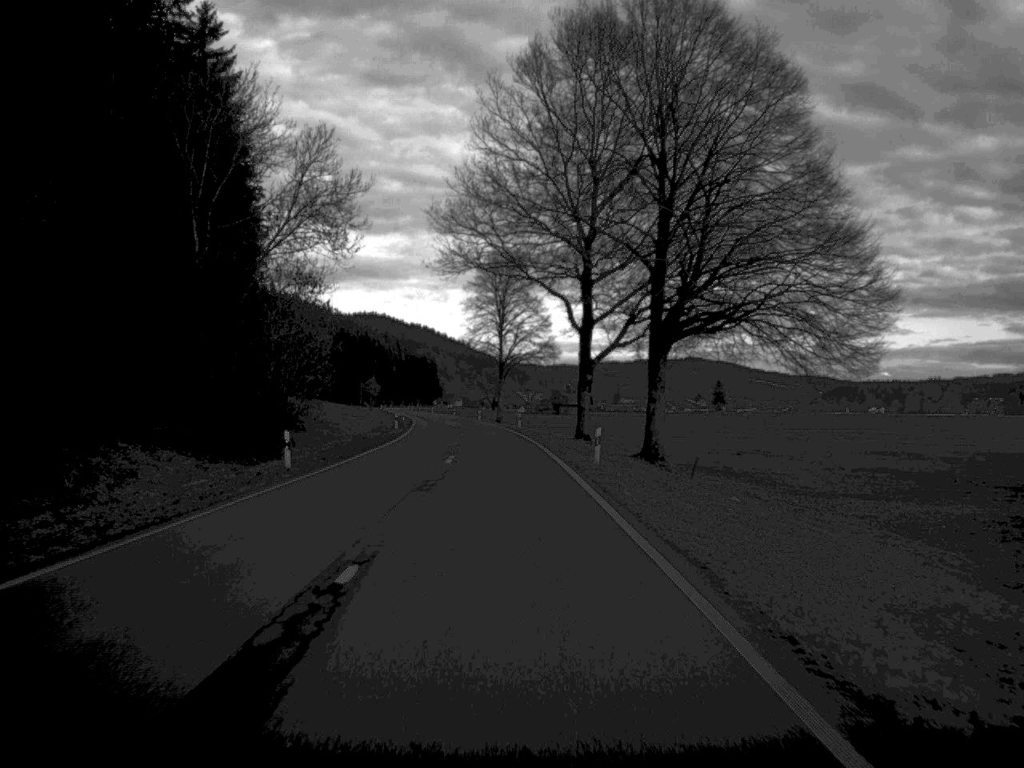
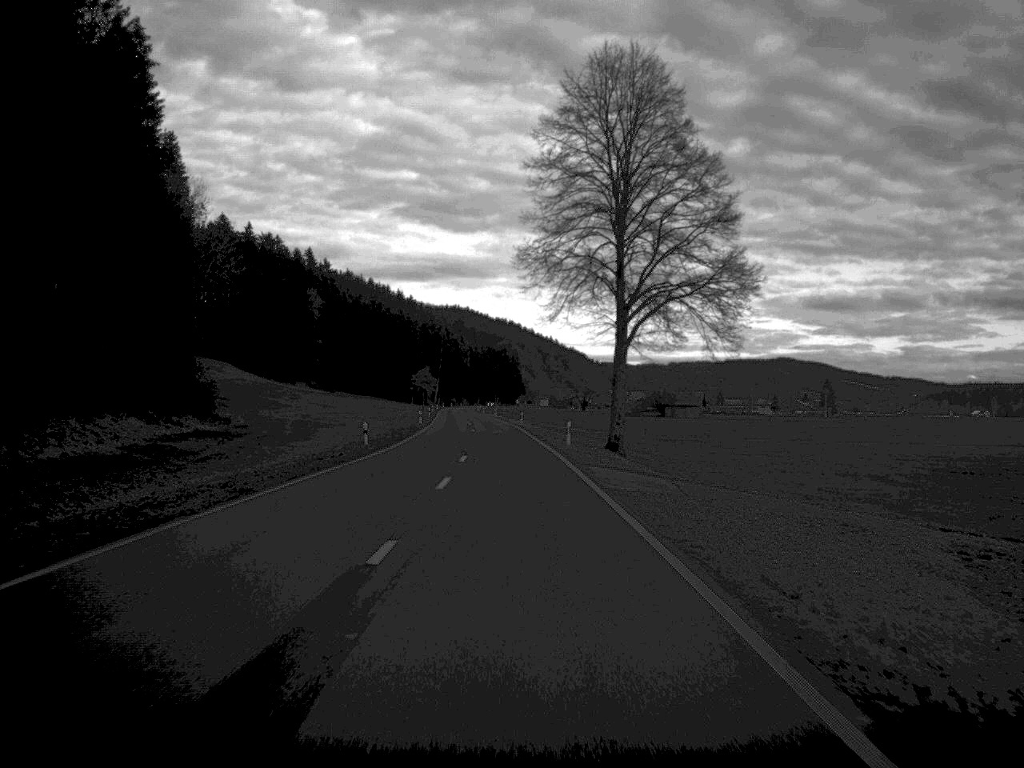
(-3.1, +82.7) m; -4°
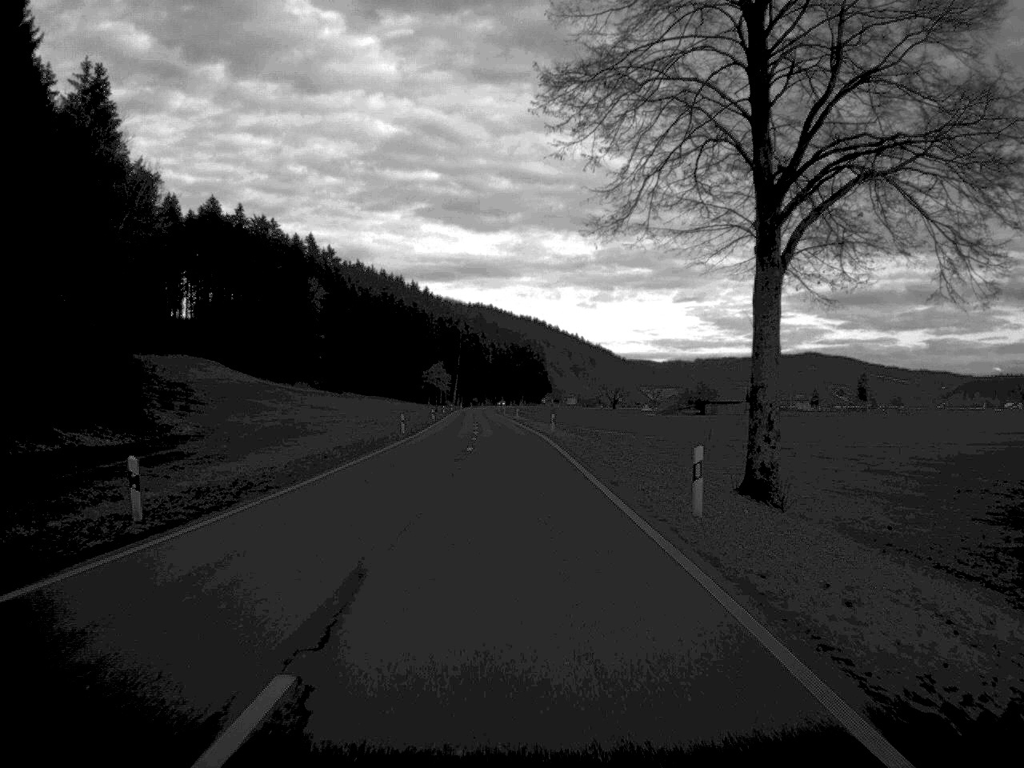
(-0.3, +32.1) m; -1°
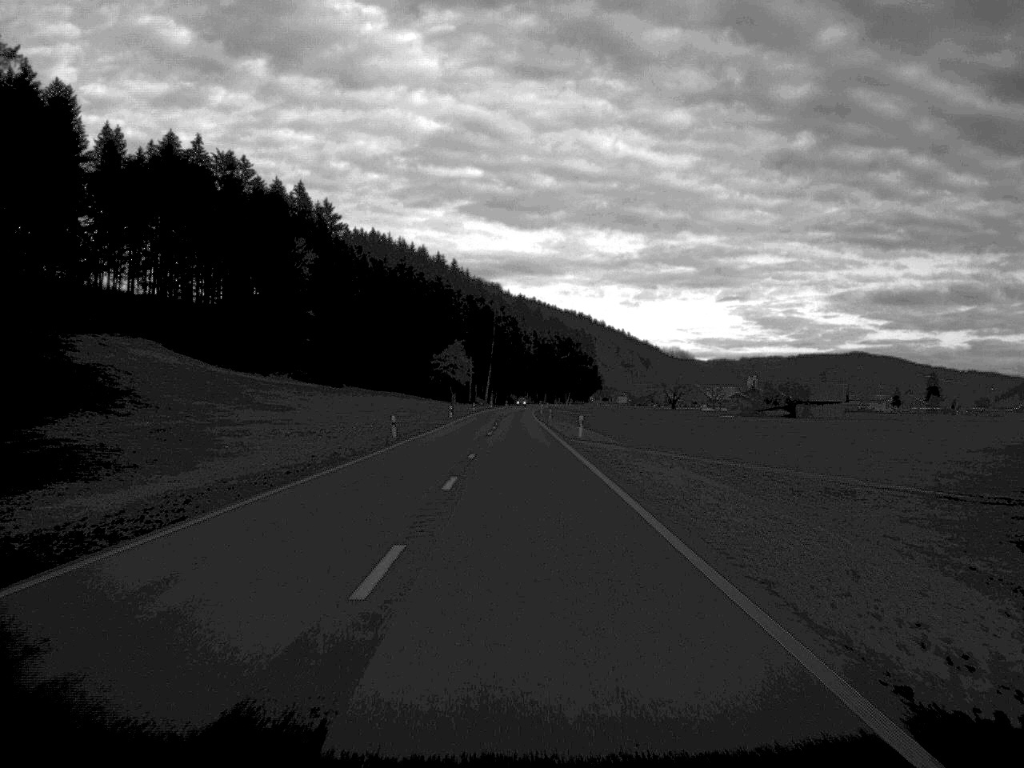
(-1.3, +66.3) m; -2°
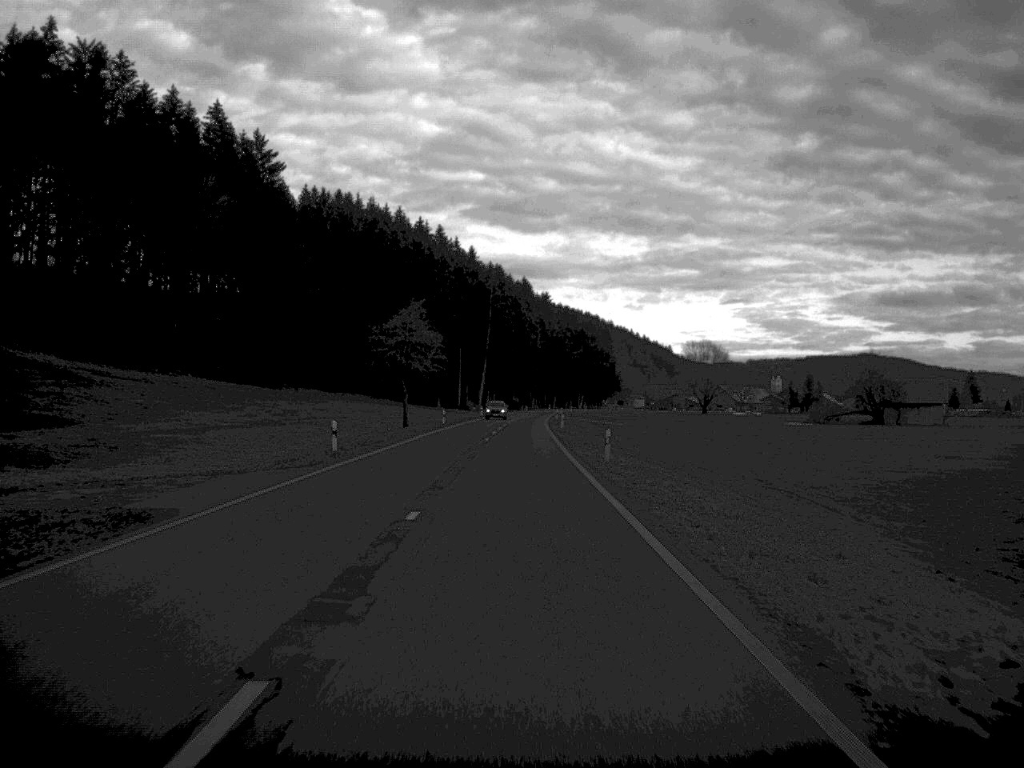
(-0.3, +66.2) m; 0°
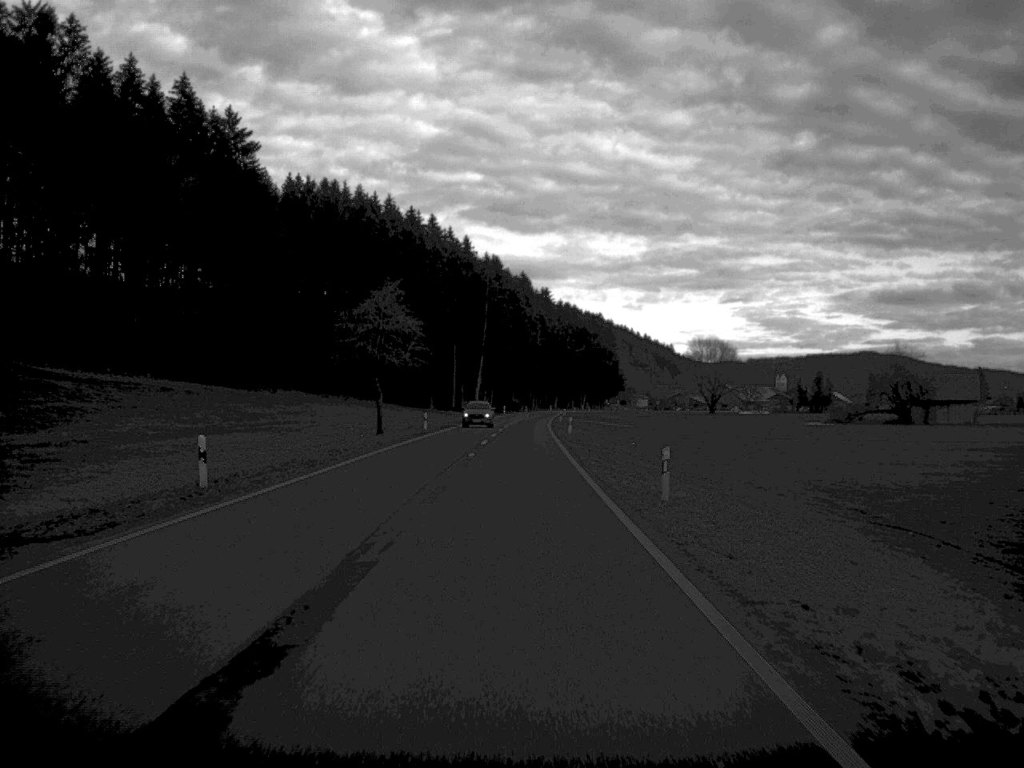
(0.0, +15.6) m; 0°
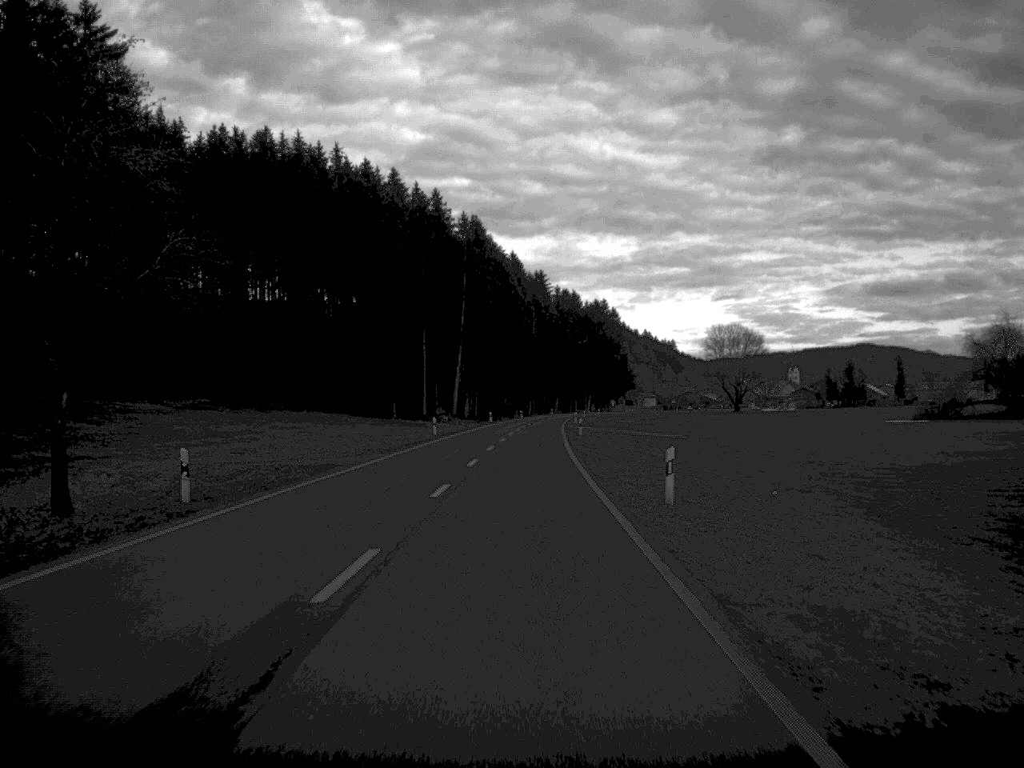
(0.0, +50.6) m; 0°
